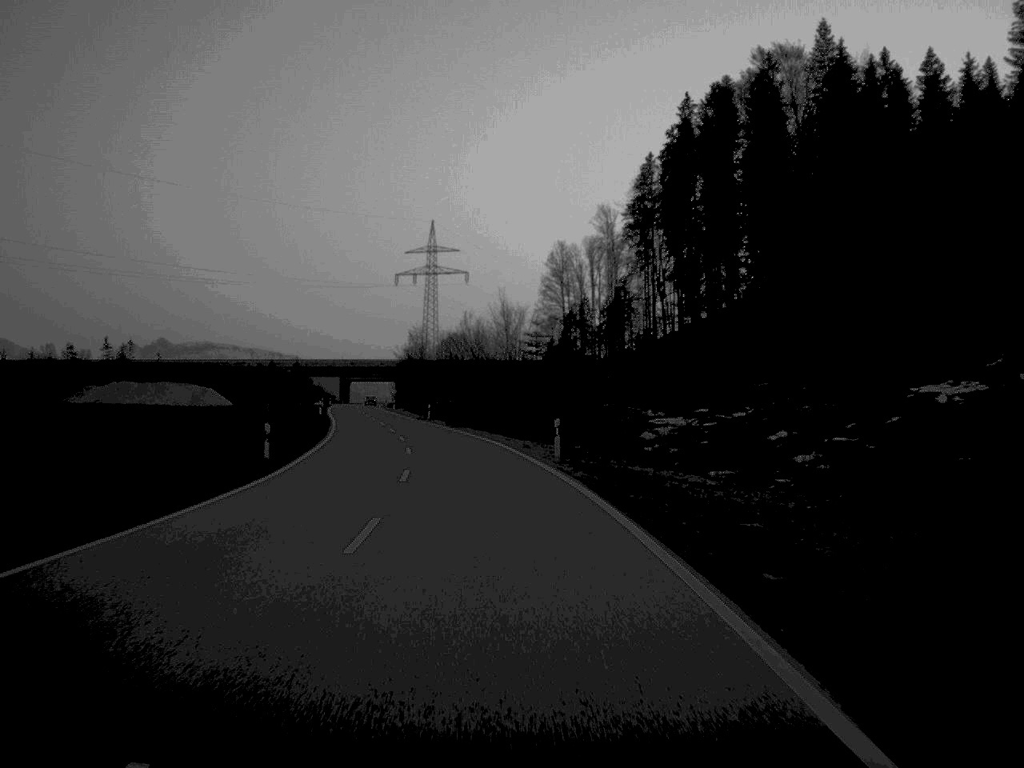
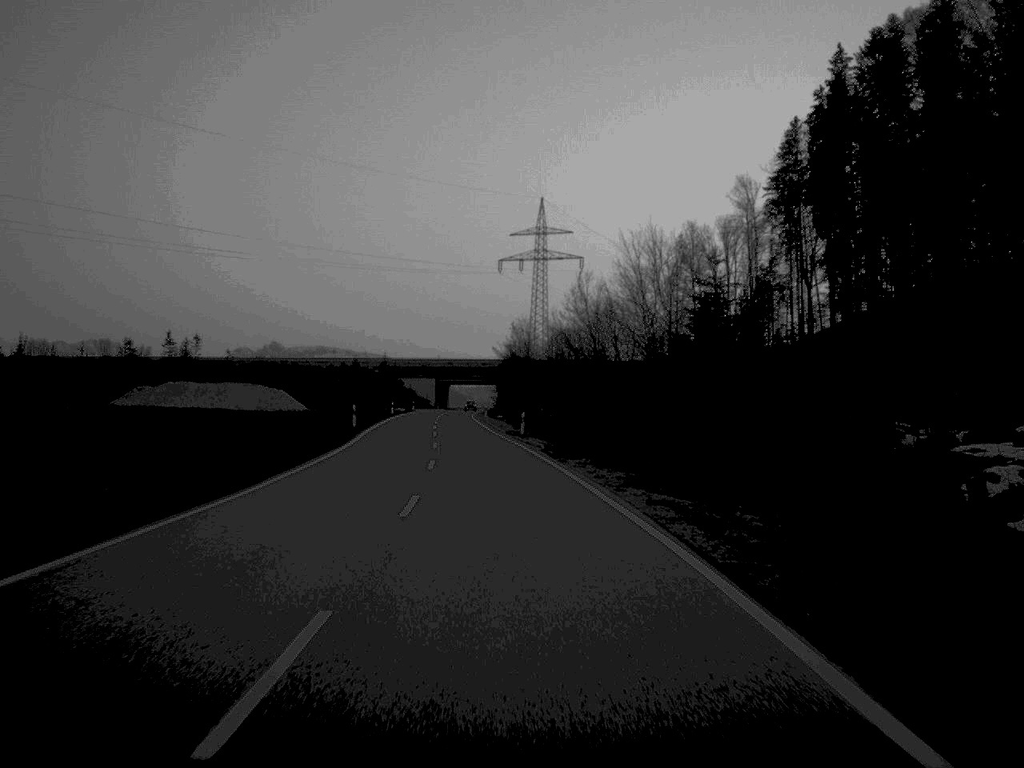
(-1.4, +31.9) m; -5°
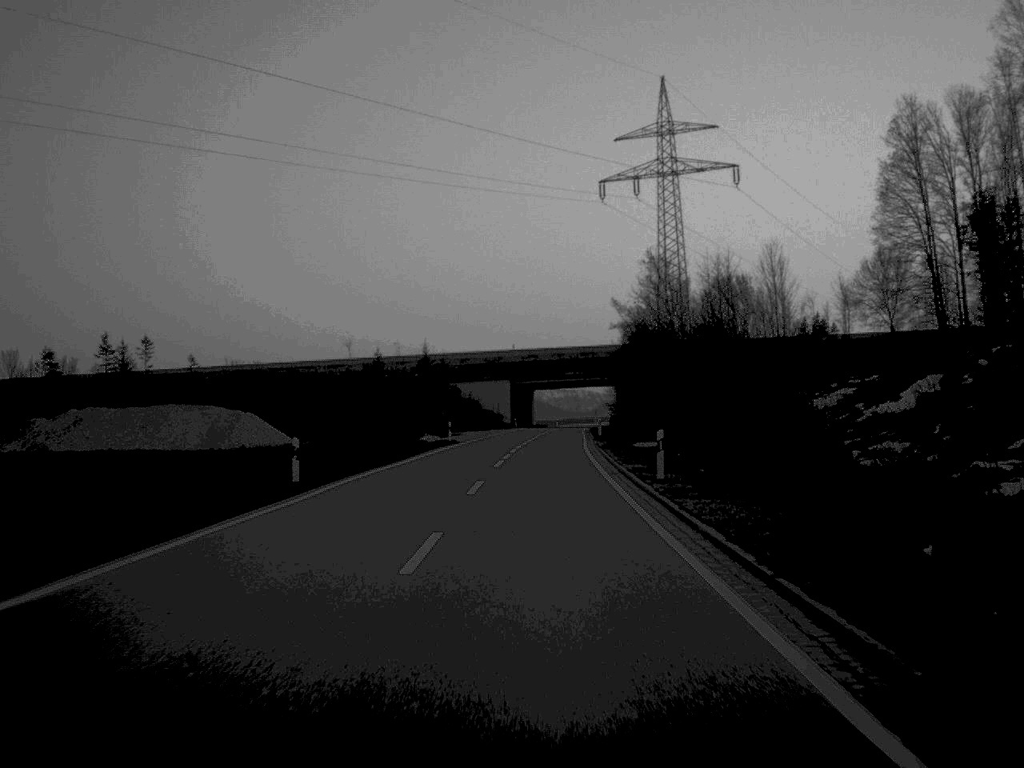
(-3.9, +77.2) m; -4°
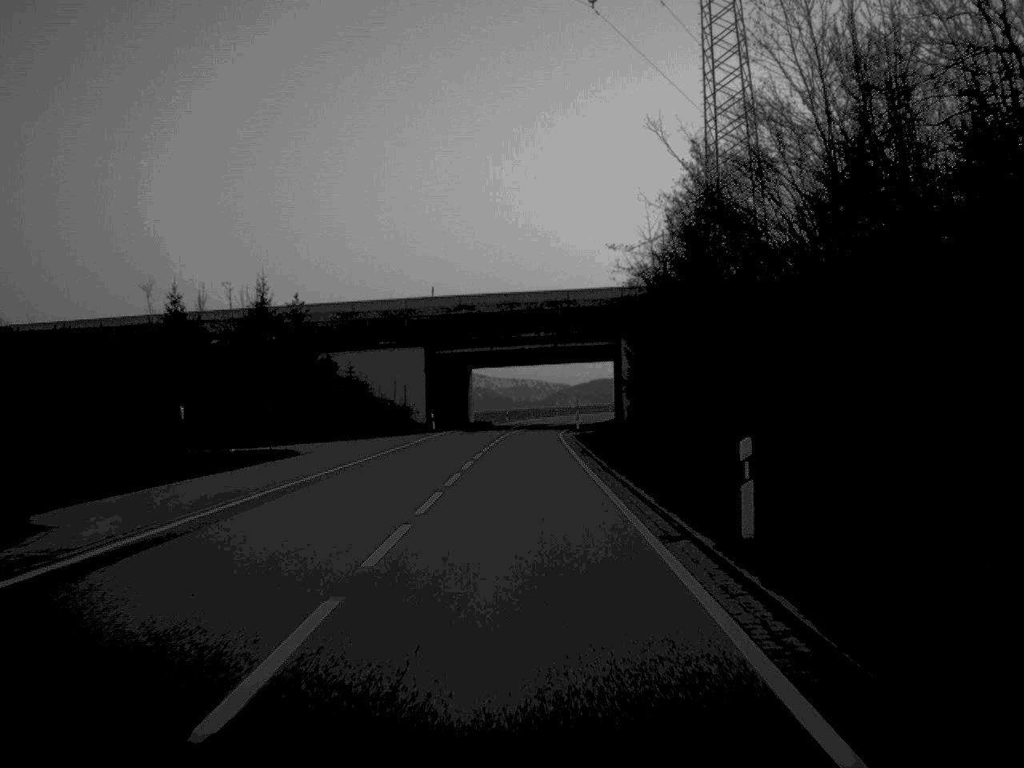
(+1.4, +58.7) m; +2°
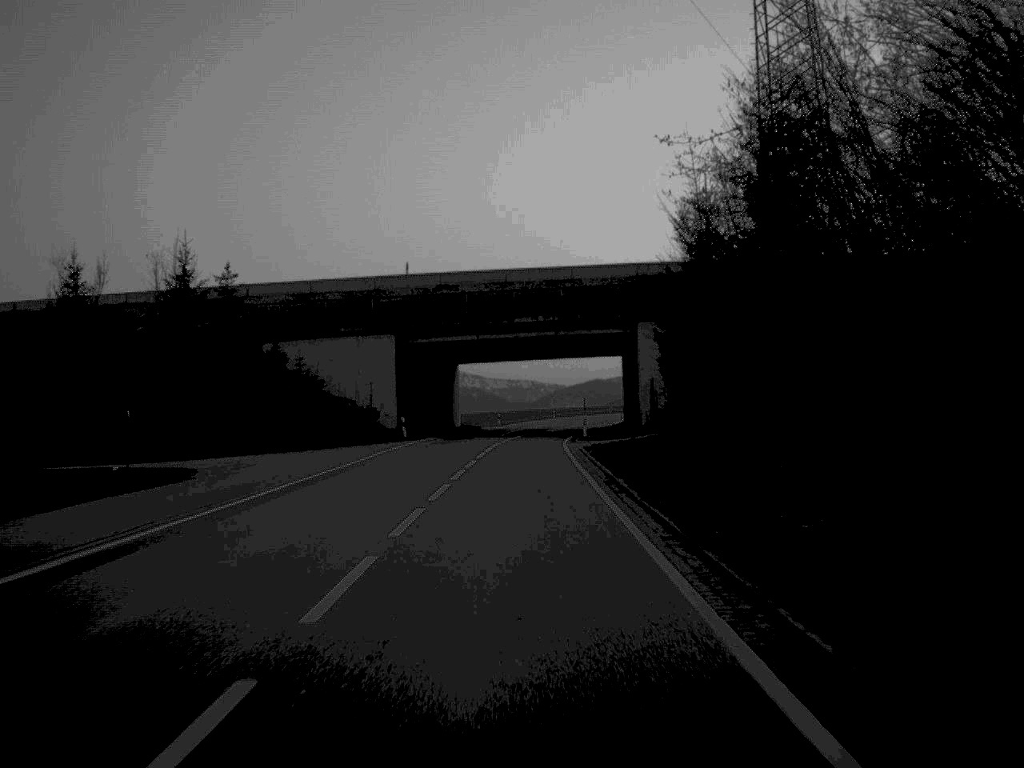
(0.0, +15.0) m; 0°
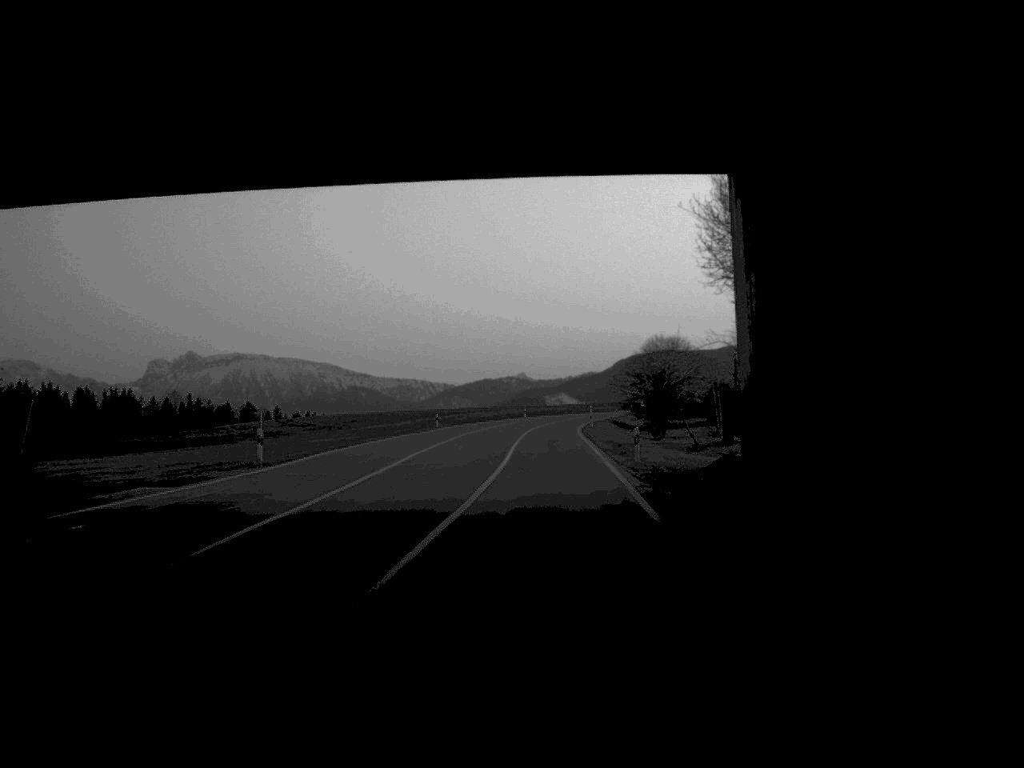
(+2.2, +74.7) m; +5°
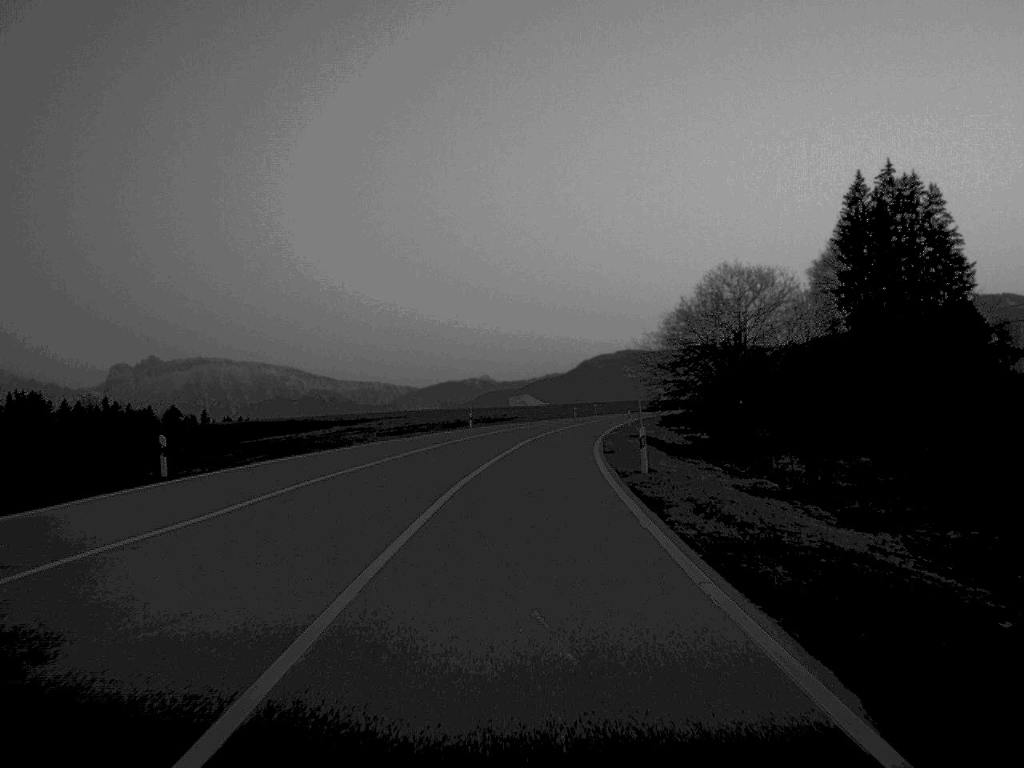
(+1.1, +60.9) m; +2°
